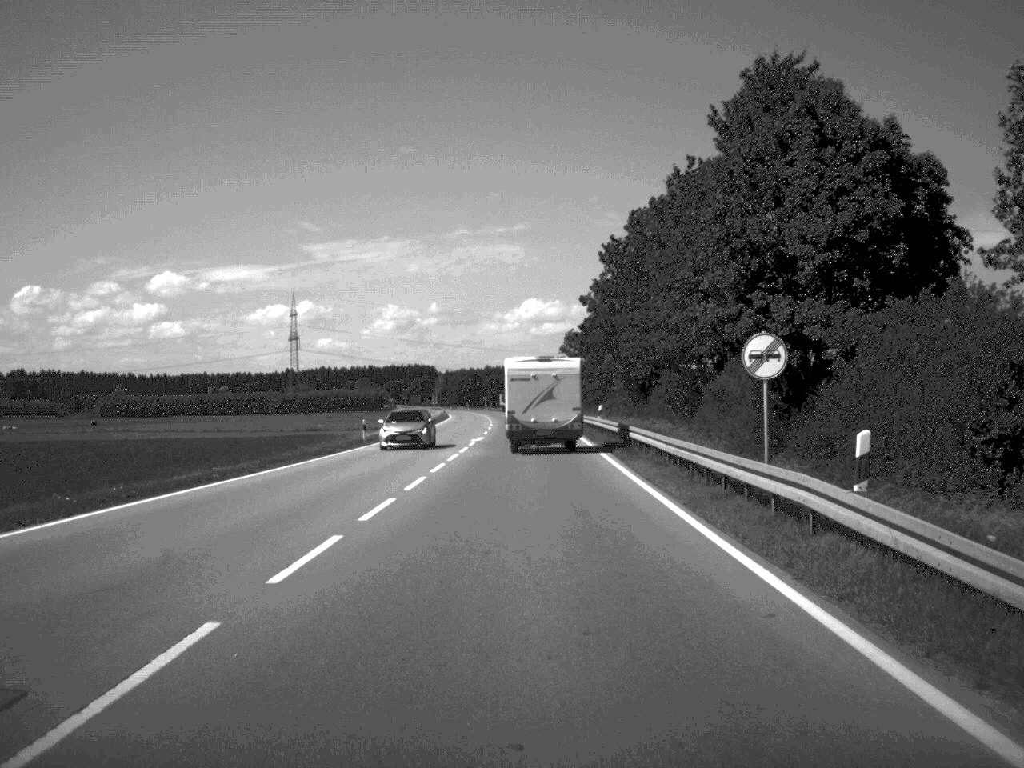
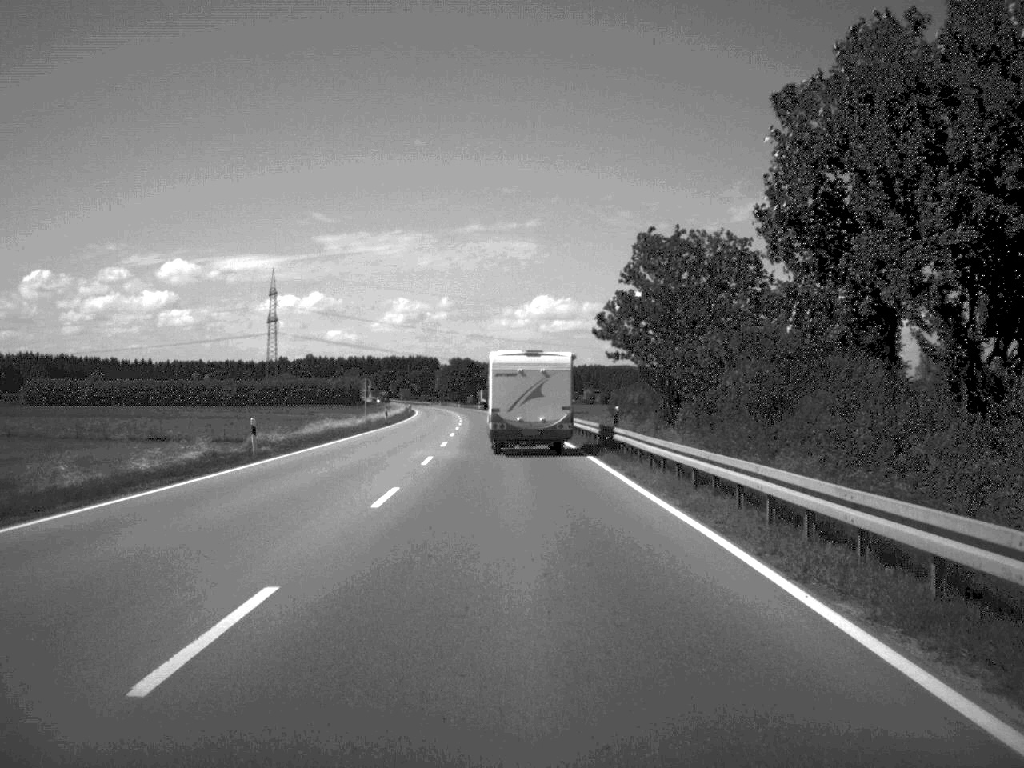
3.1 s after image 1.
(-0.2, +69.1) m; -1°
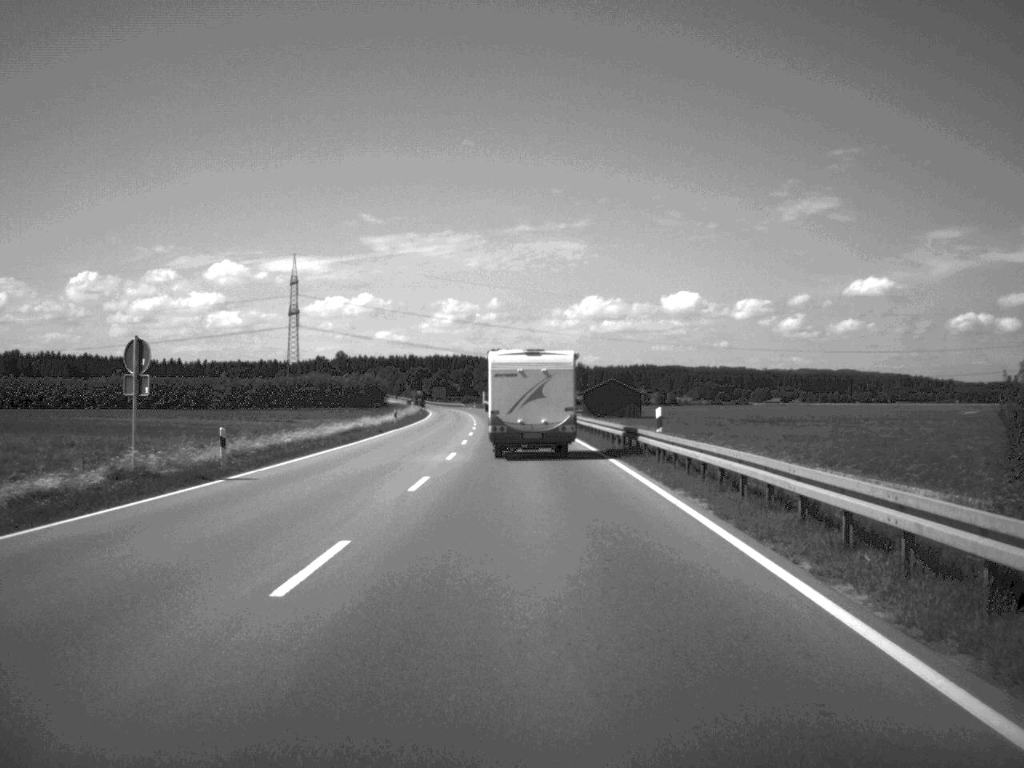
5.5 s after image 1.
(-1.2, +55.7) m; -2°
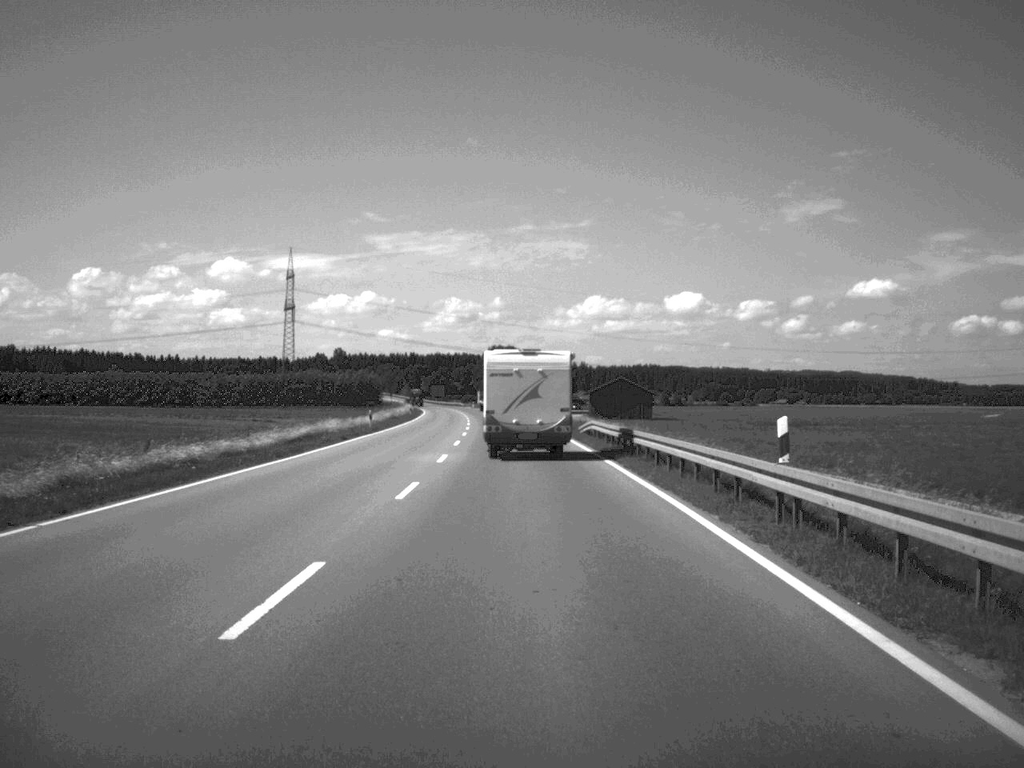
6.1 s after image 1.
(0.0, +13.7) m; 0°
